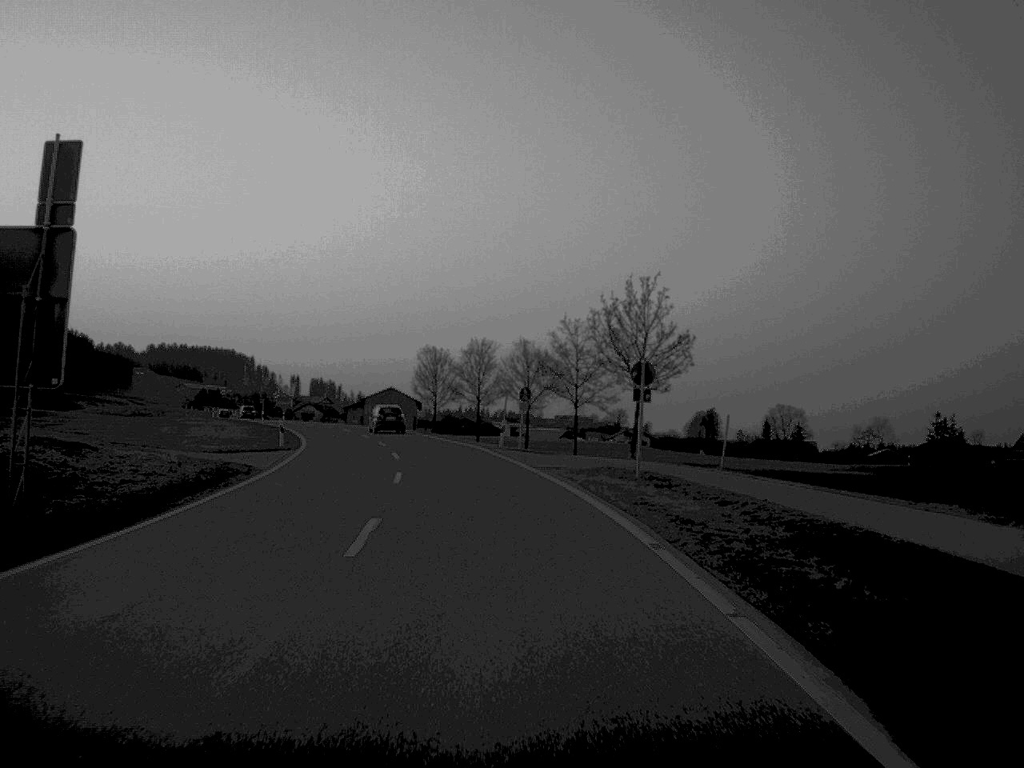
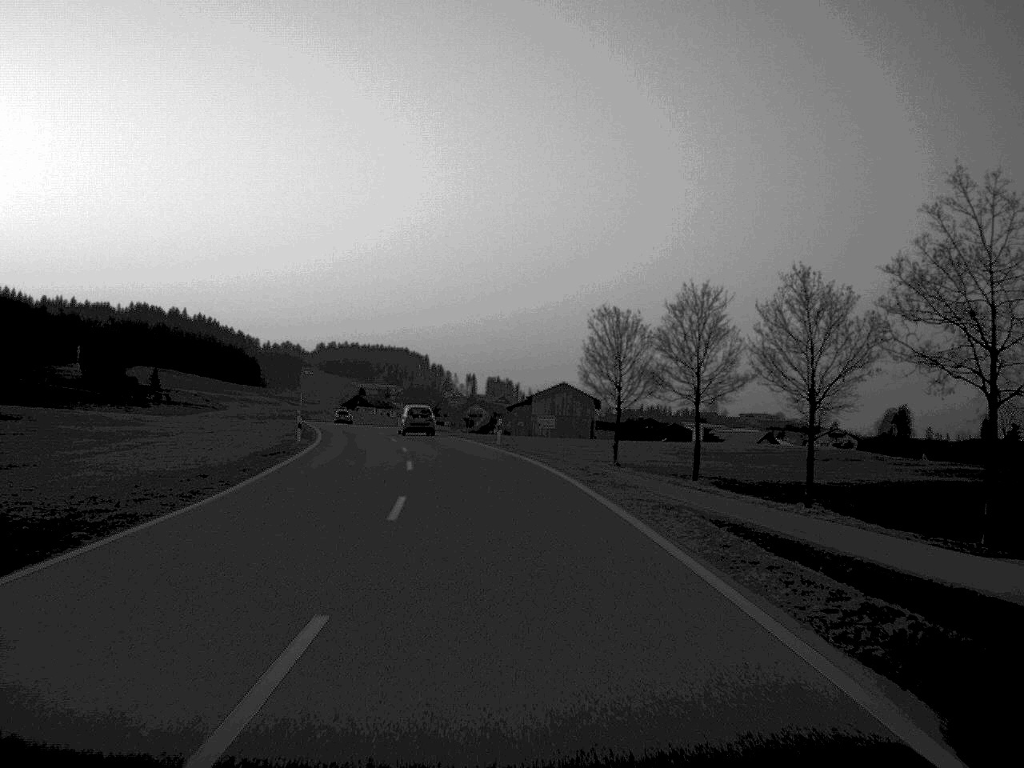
(-3.1, +43.4) m; -8°
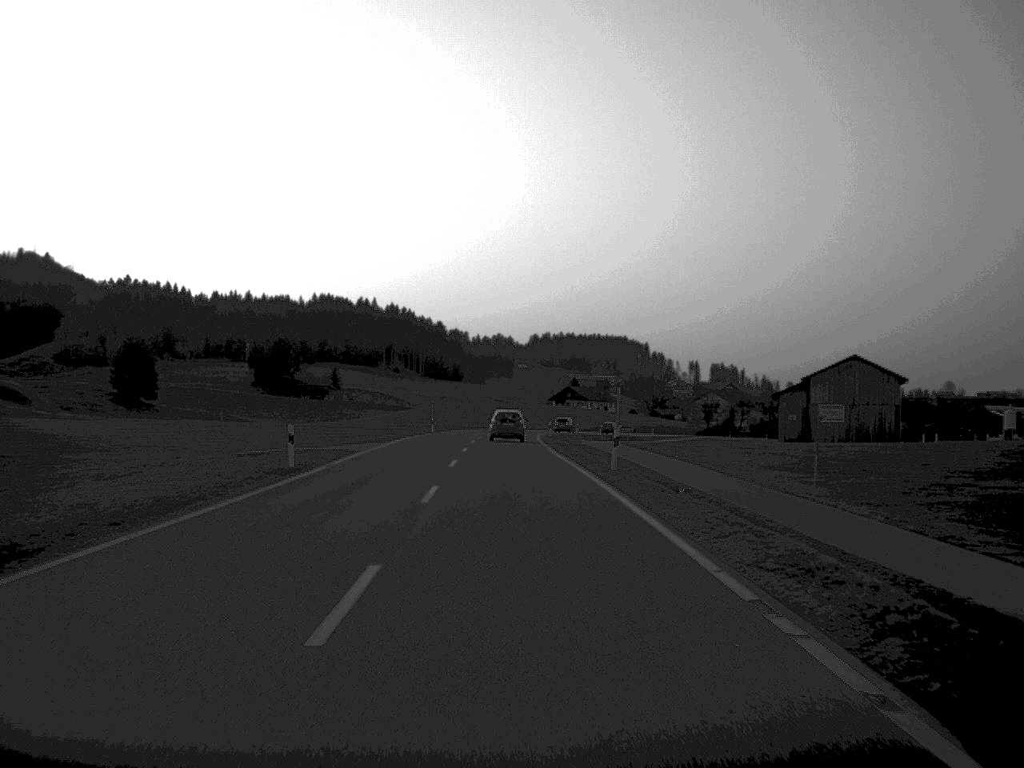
(-6.3, +68.3) m; -10°
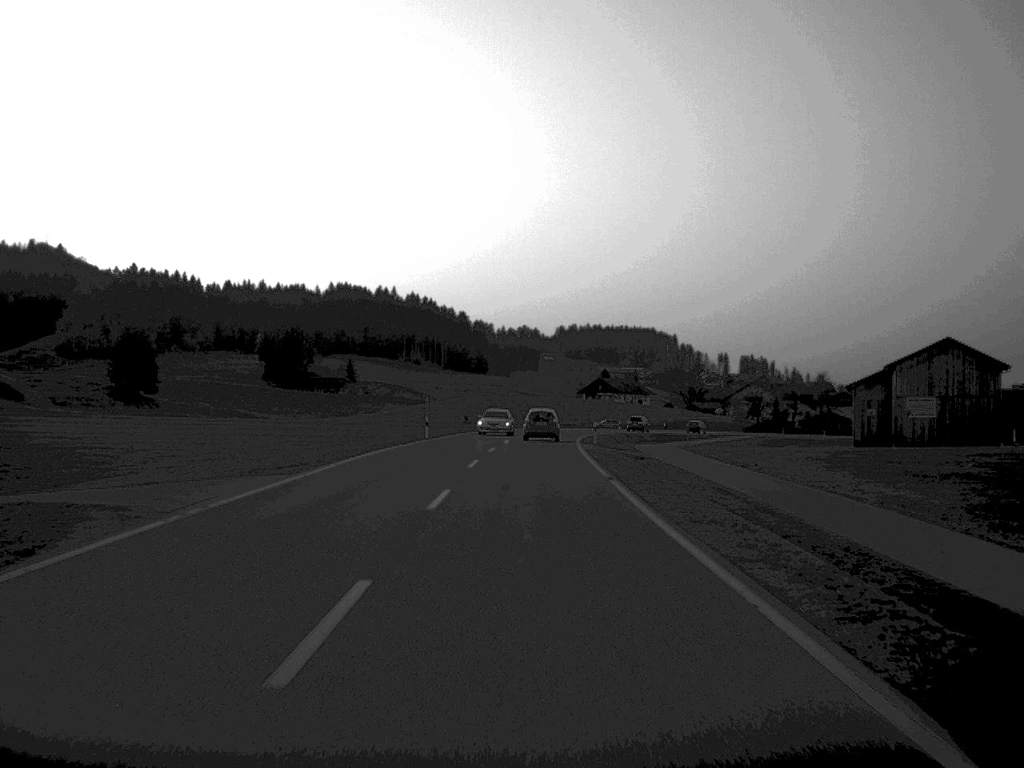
(-0.3, +25.3) m; -1°
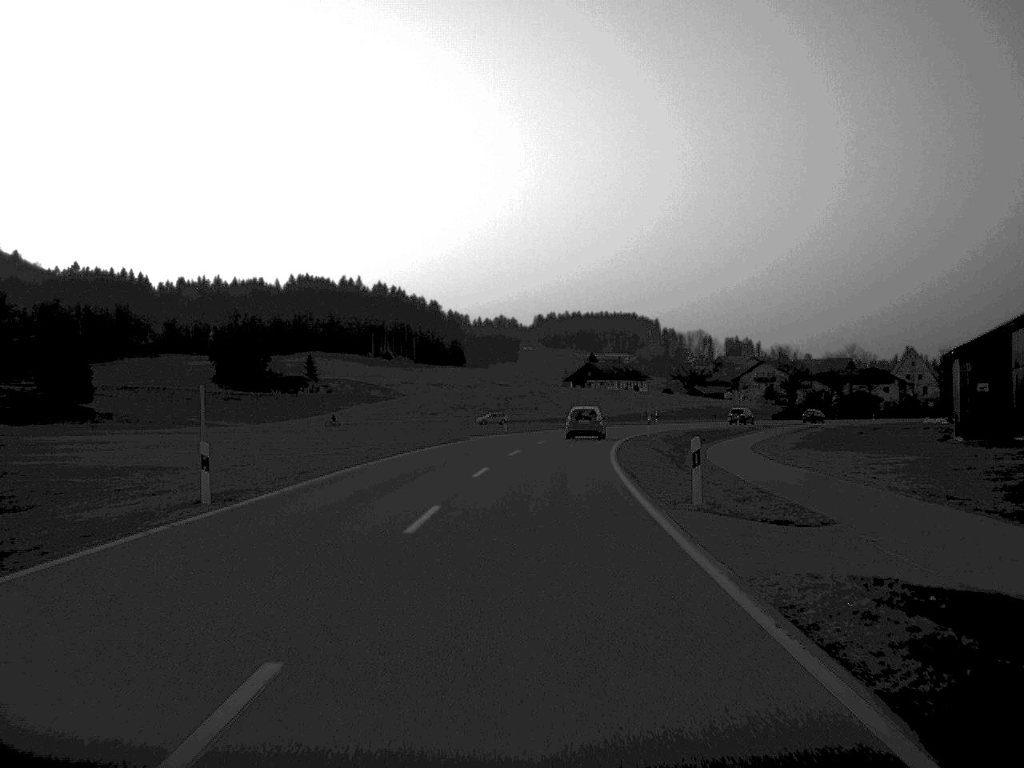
(+0.3, +39.0) m; +1°
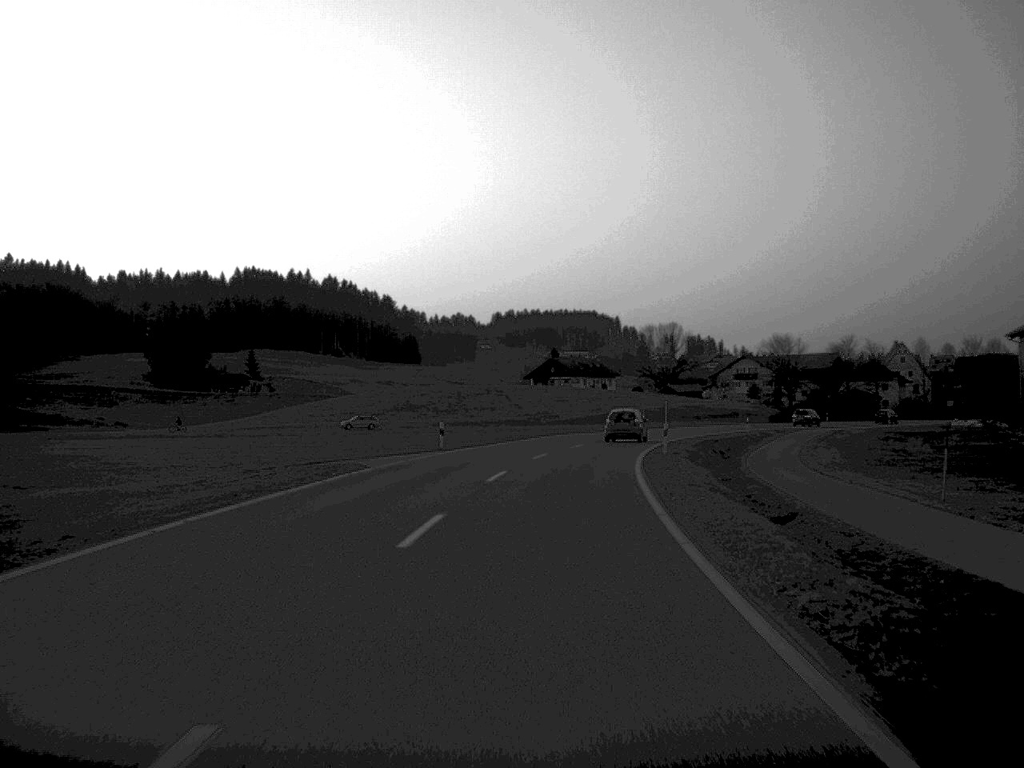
(+0.4, +25.1) m; +2°
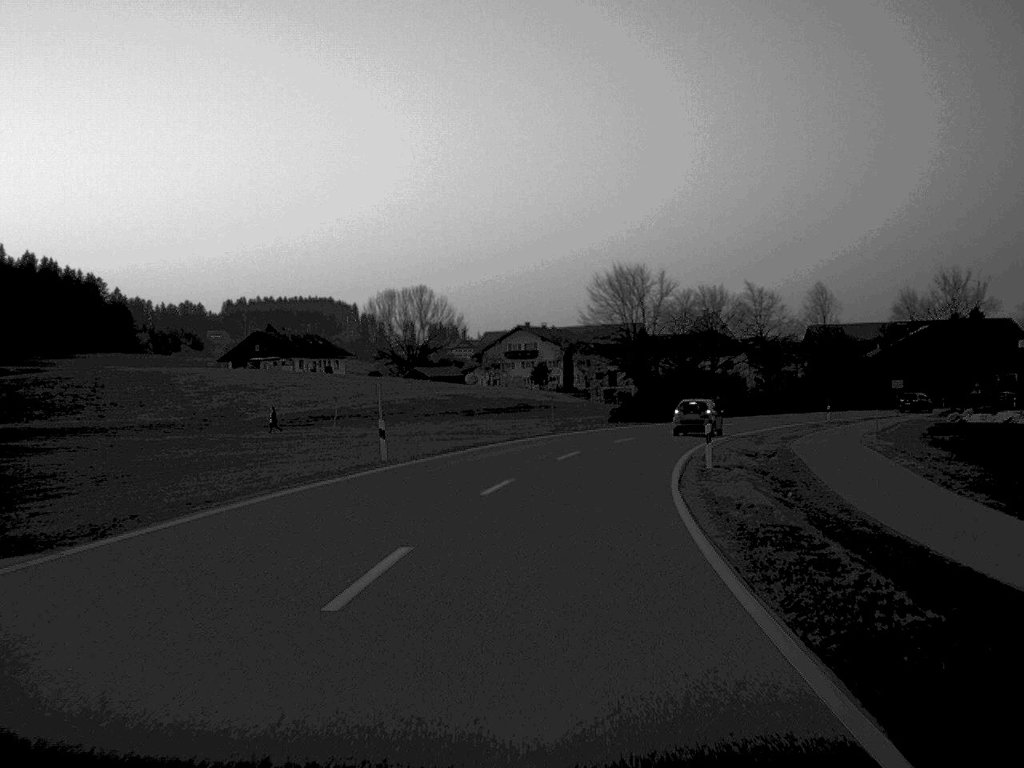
(+5.9, +63.8) m; +12°
